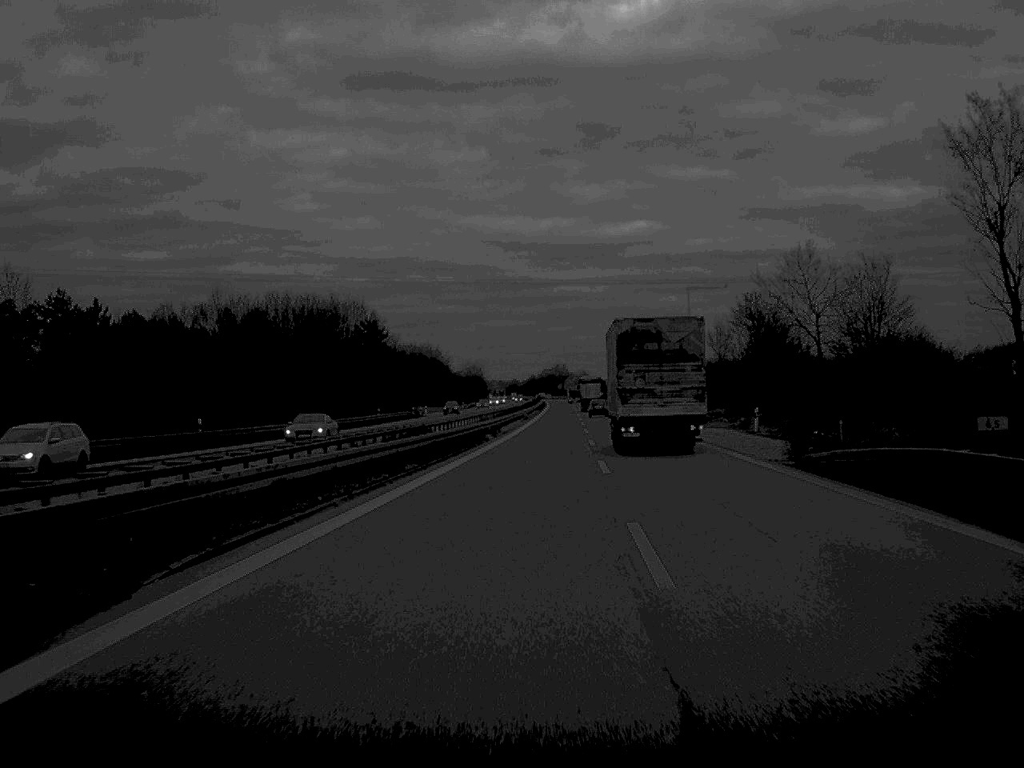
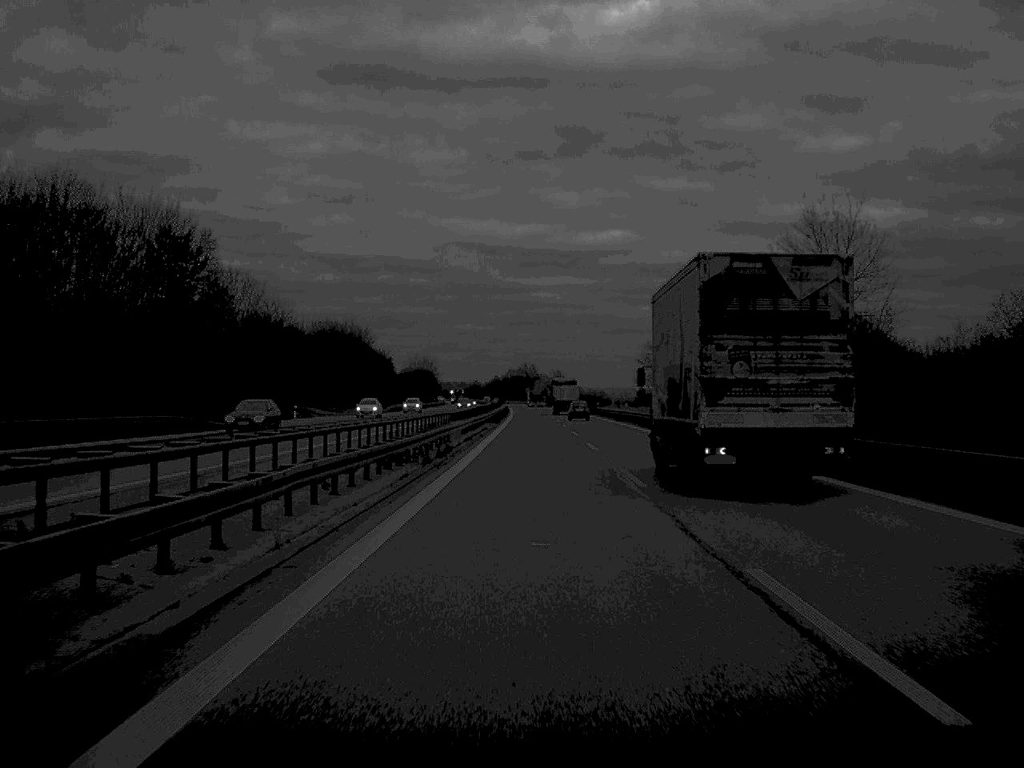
(+1.4, +76.5) m; +1°
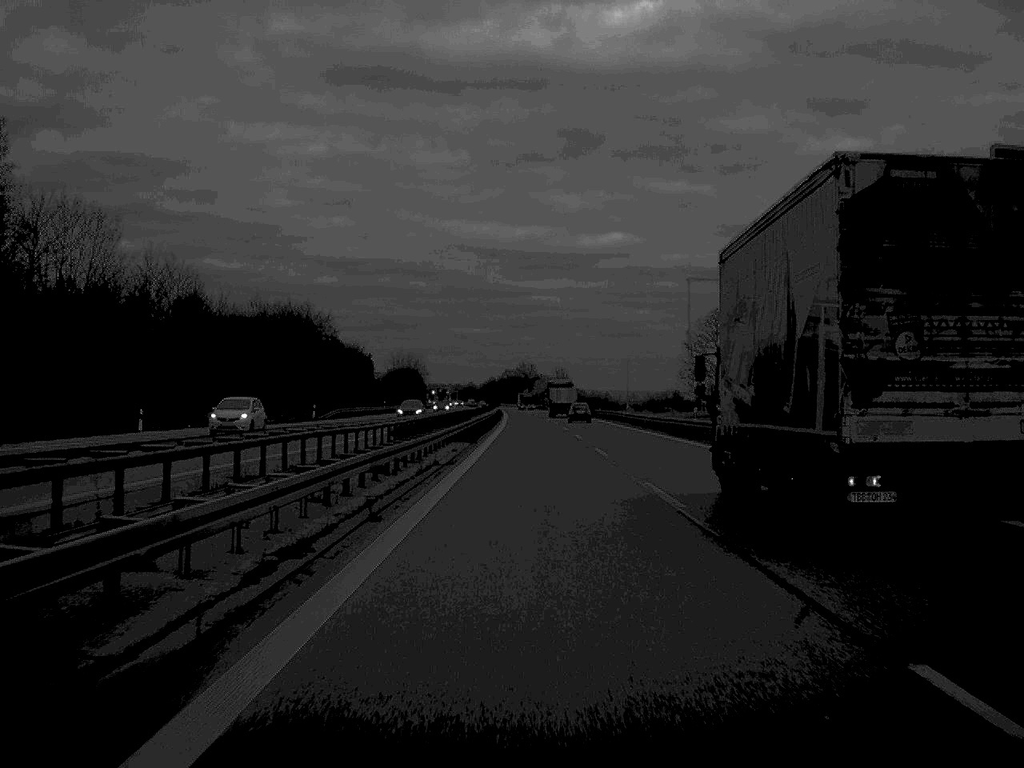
(0.0, +40.1) m; 0°
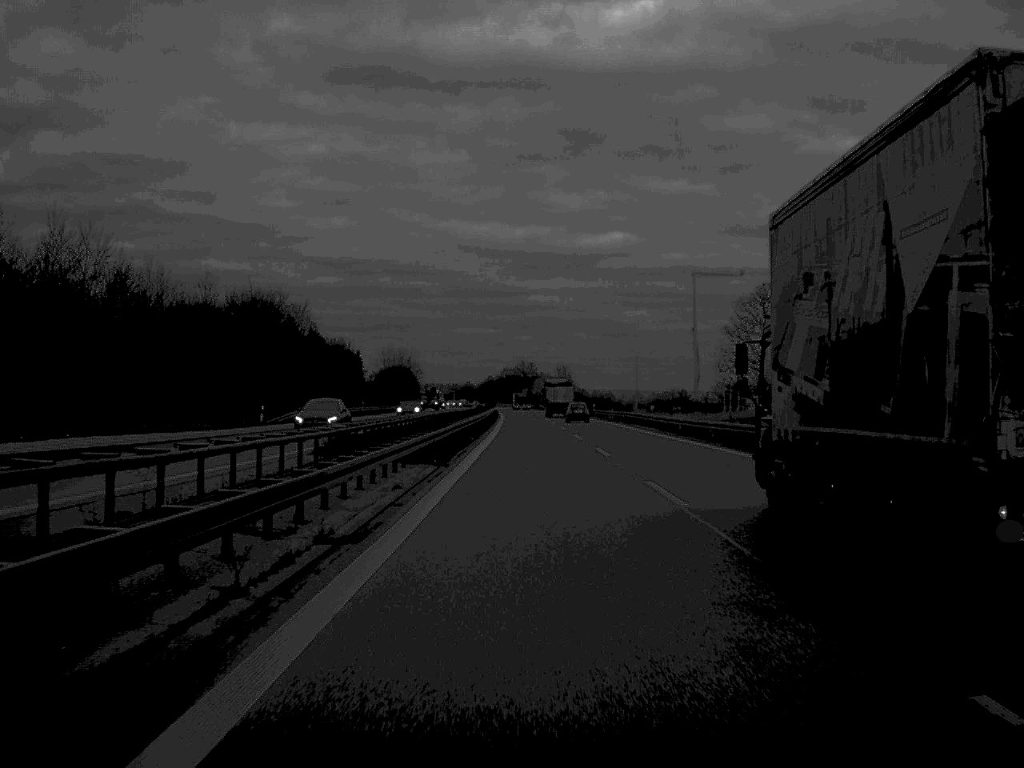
(0.0, +18.7) m; 0°
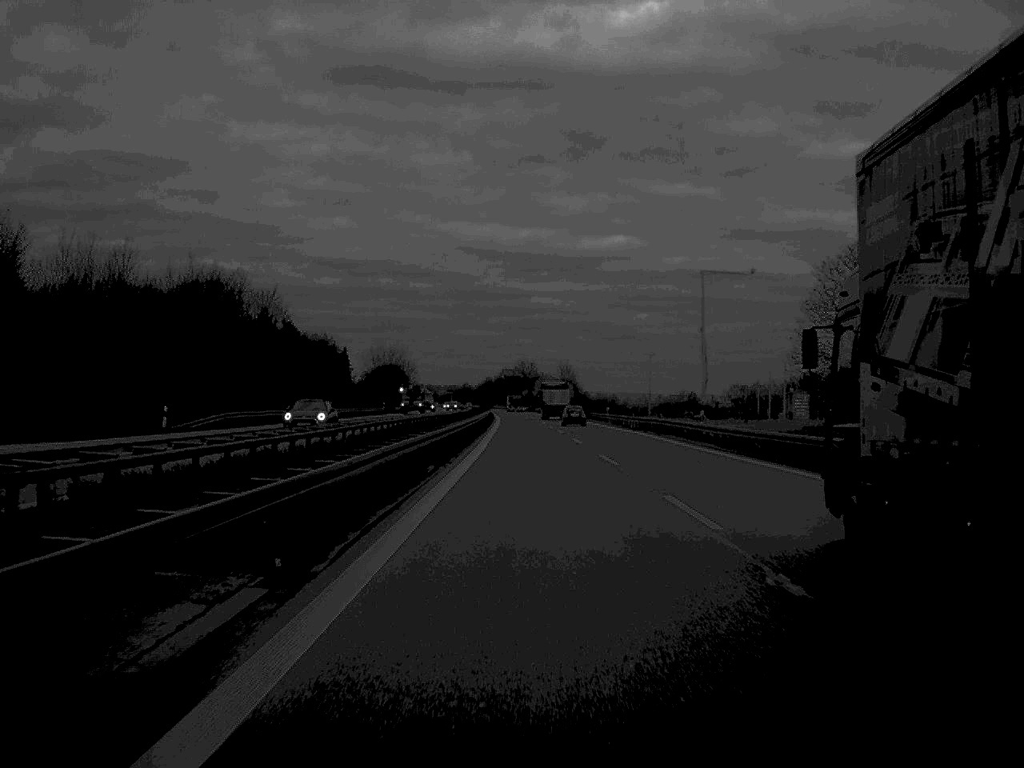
(0.0, +20.5) m; 0°
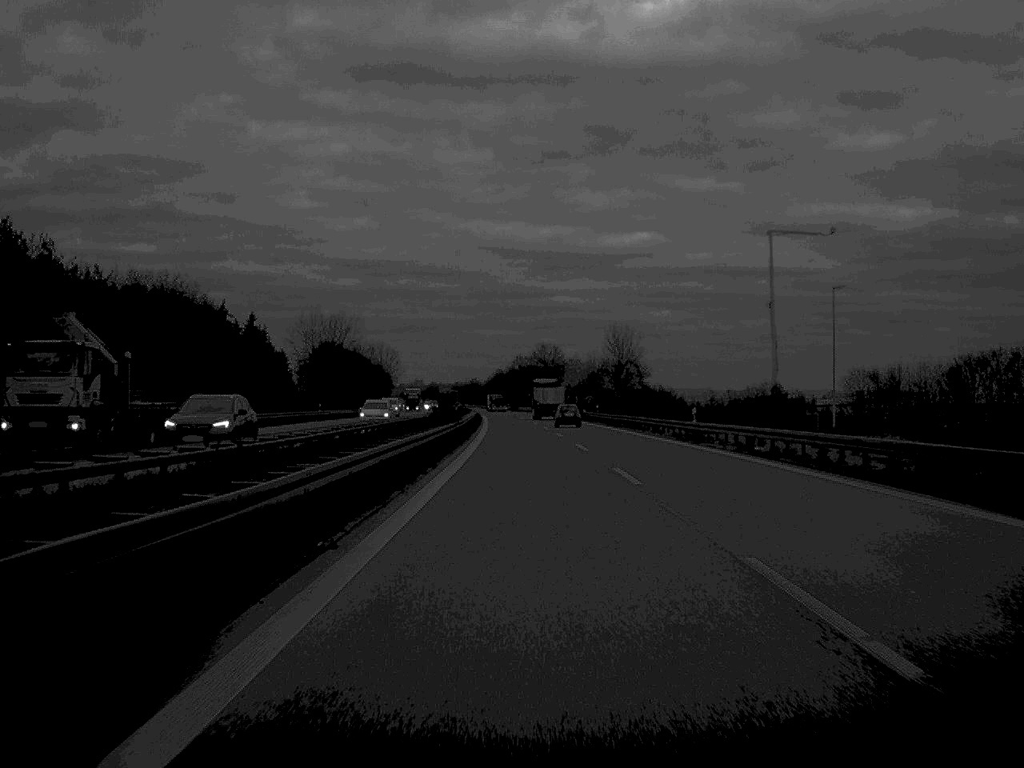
(-0.5, +98.1) m; -1°
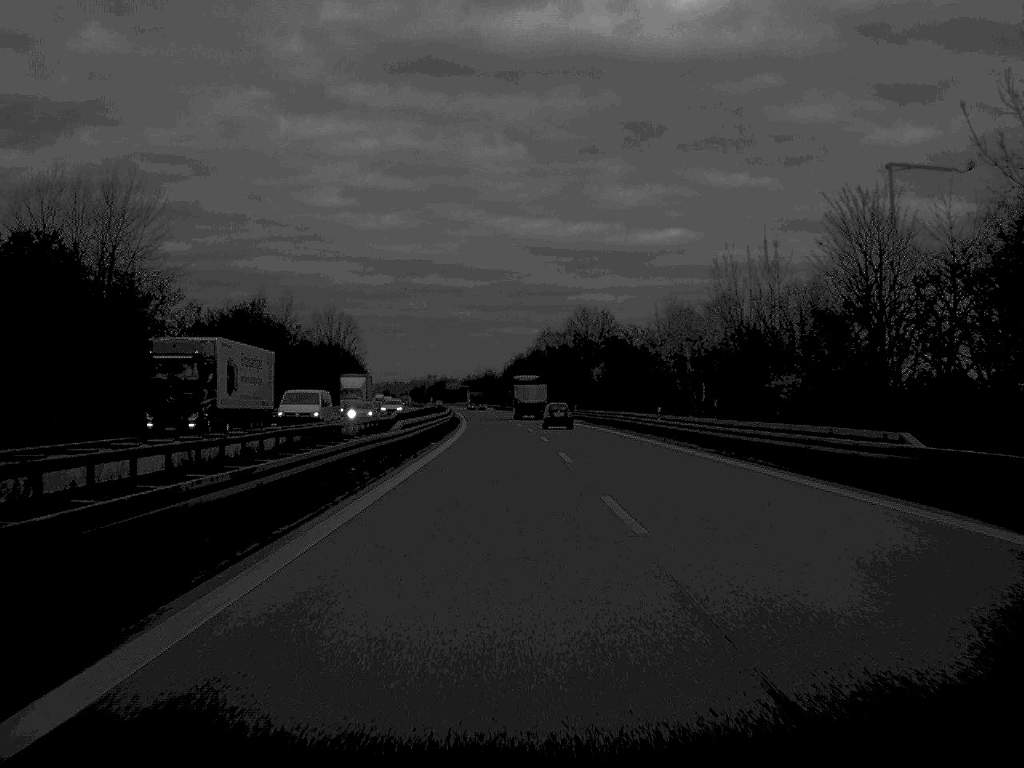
(-0.7, +98.6) m; -1°
